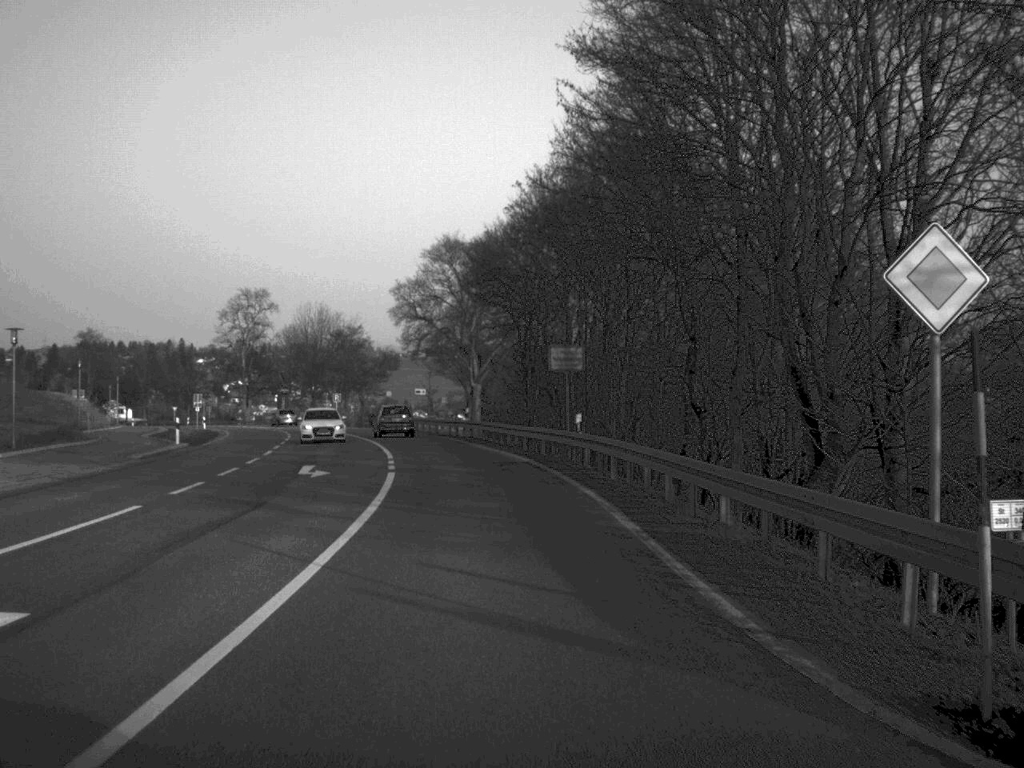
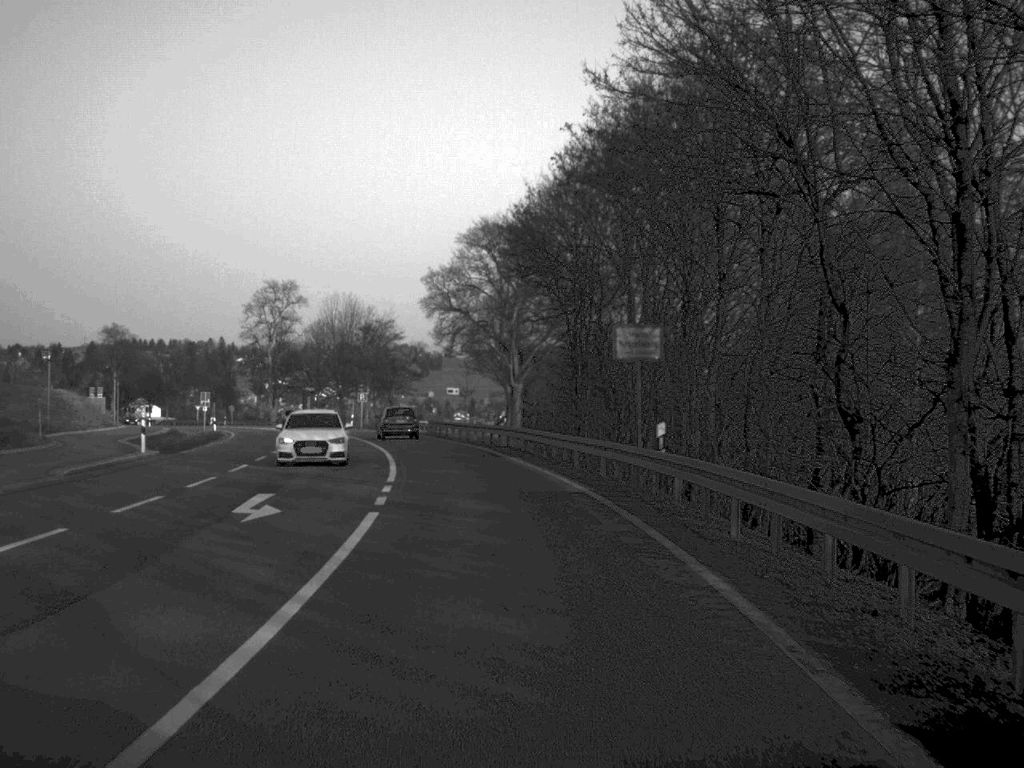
(-0.2, +10.0) m; -2°
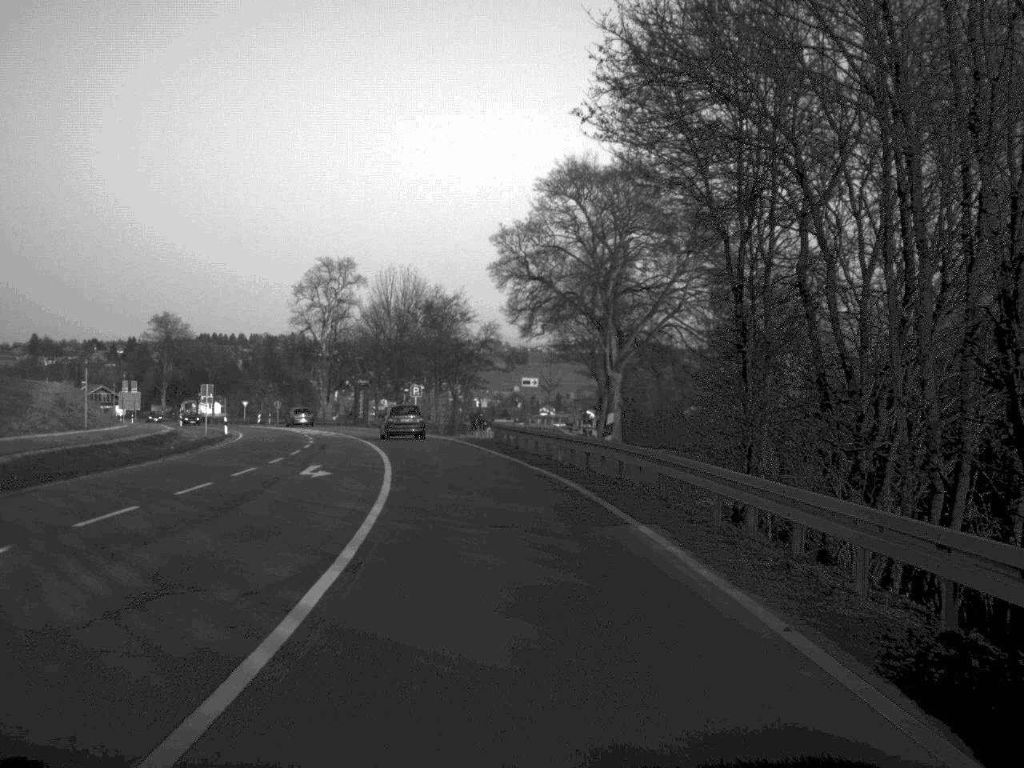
(-0.7, +20.2) m; -4°
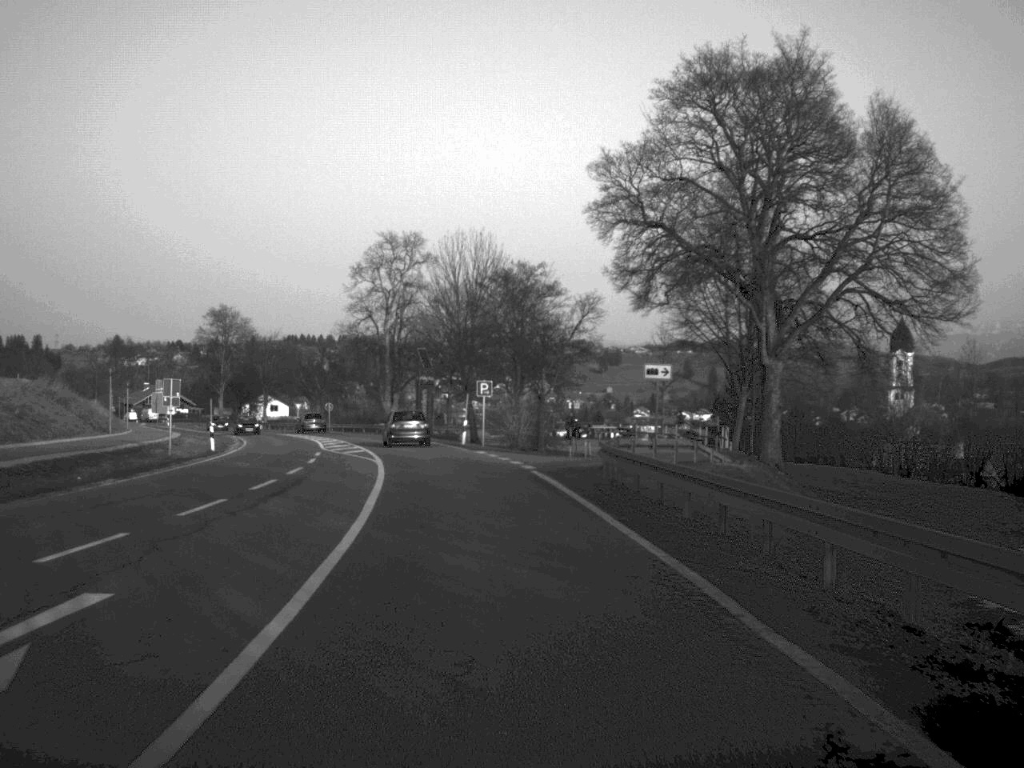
(-0.8, +21.3) m; -4°
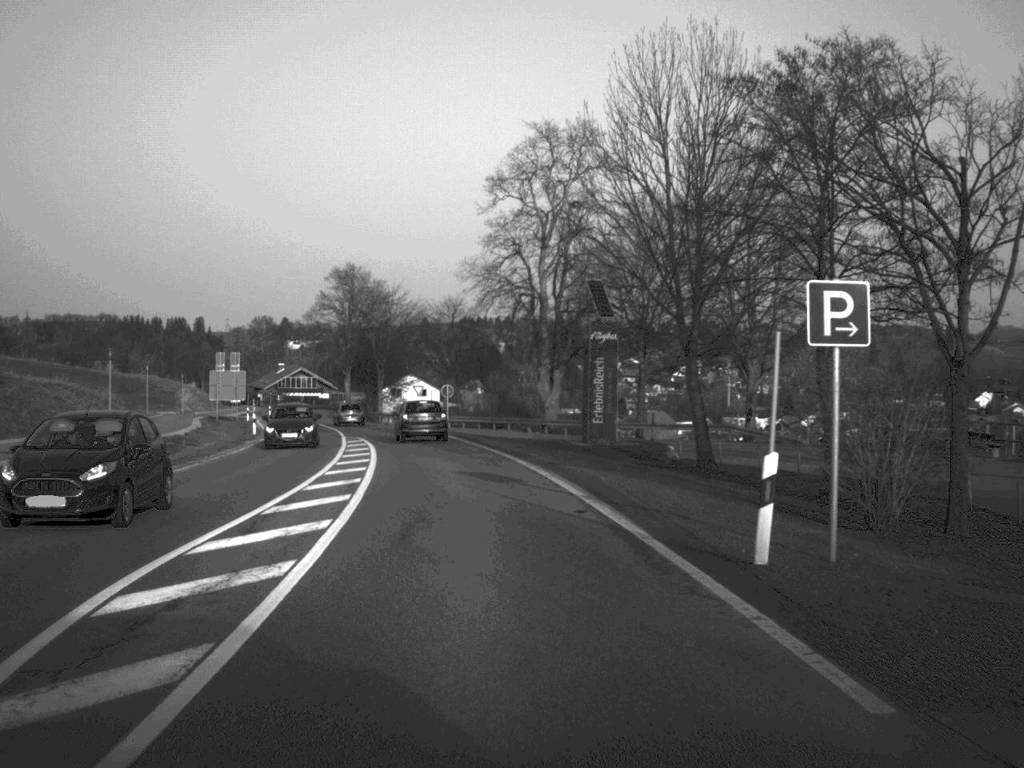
(-2.7, +38.9) m; -8°
